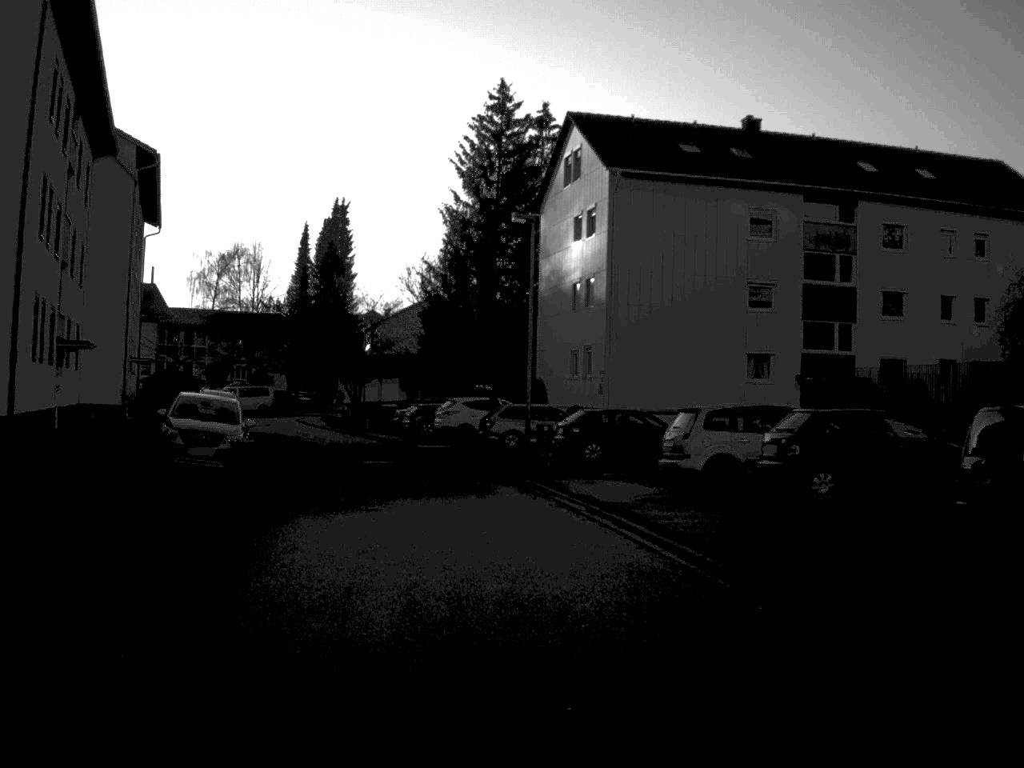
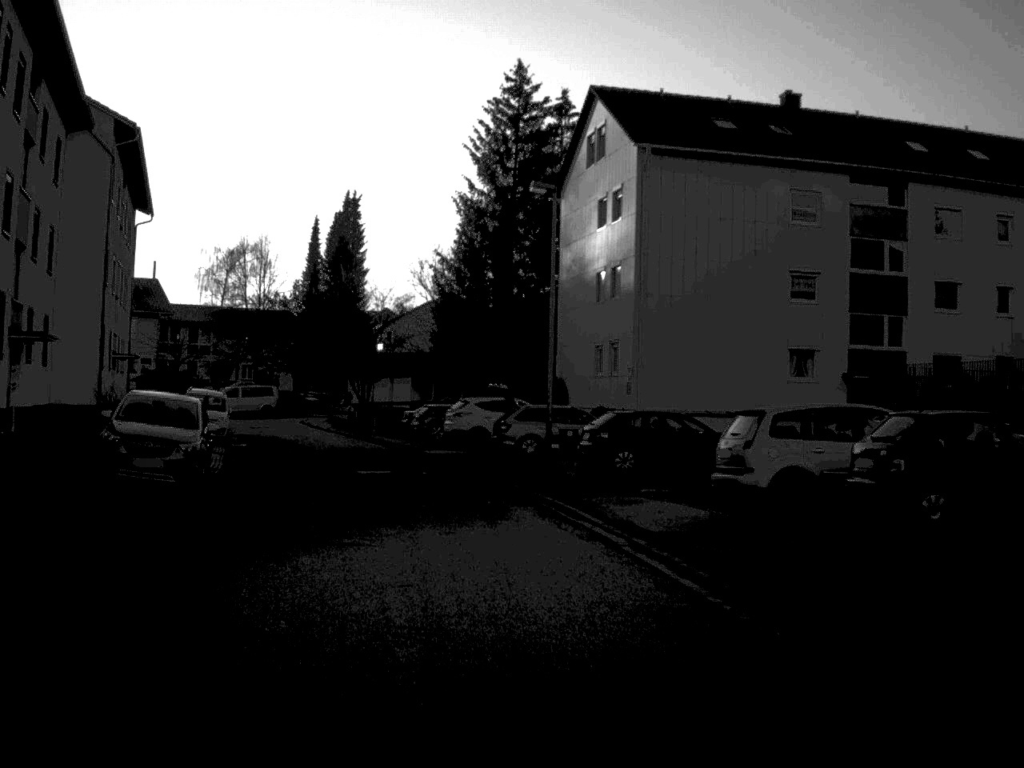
(0.0, +4.5) m; -1°
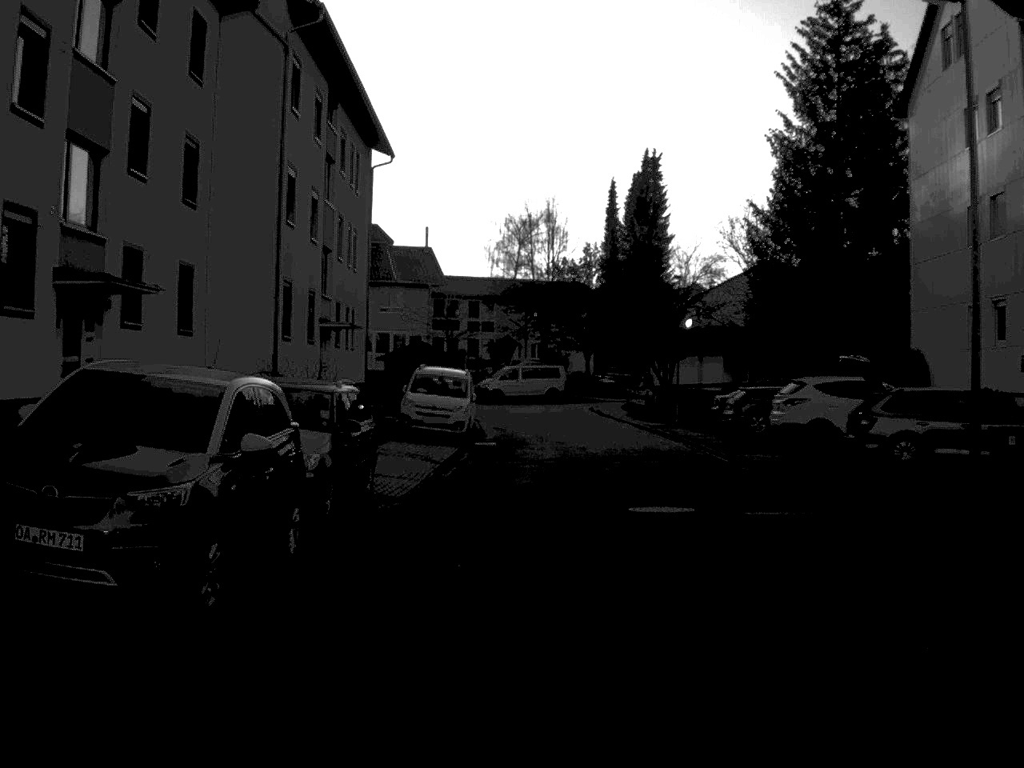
(-0.7, +11.9) m; -15°
